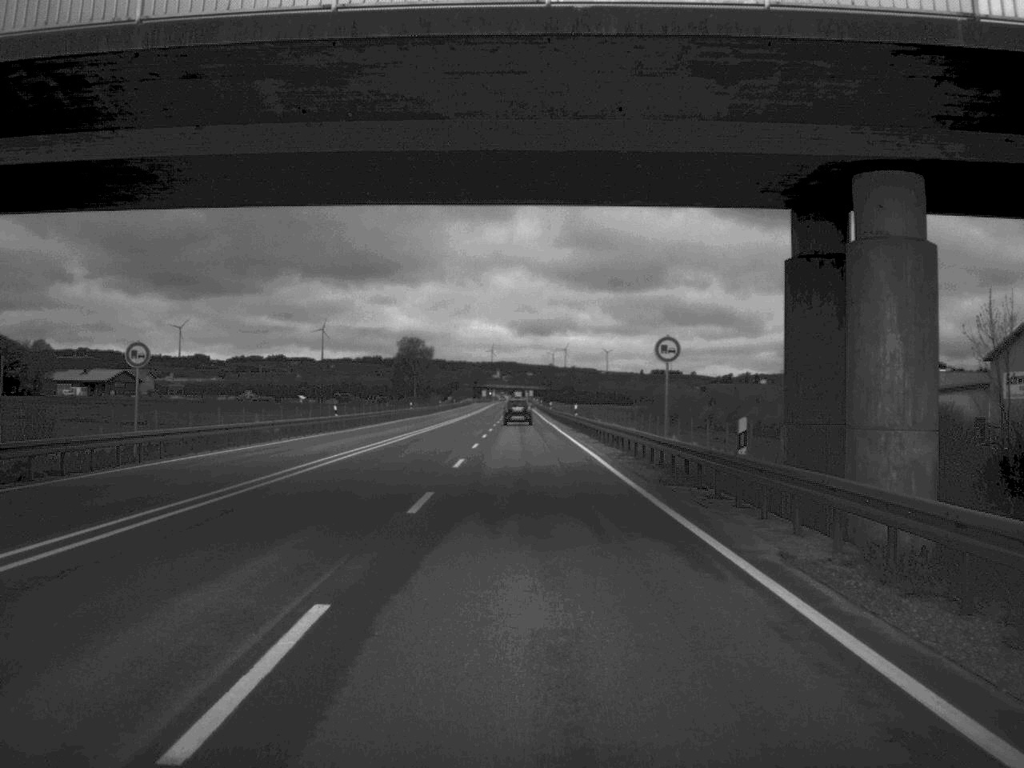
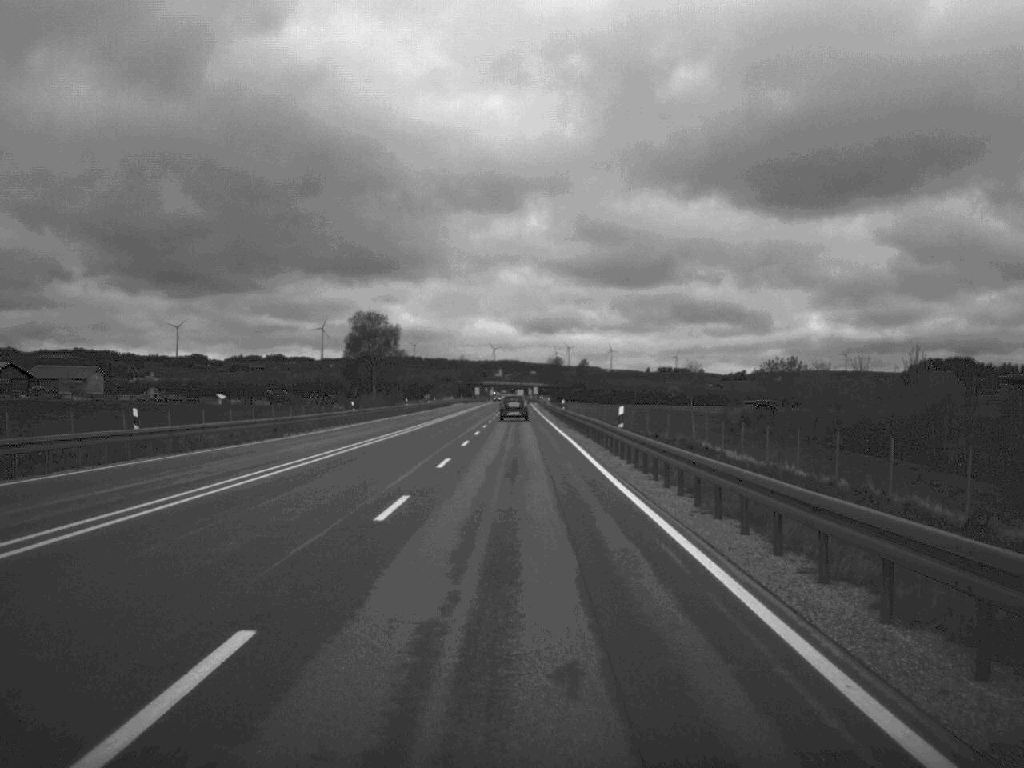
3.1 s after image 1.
(-0.2, +84.9) m; 0°
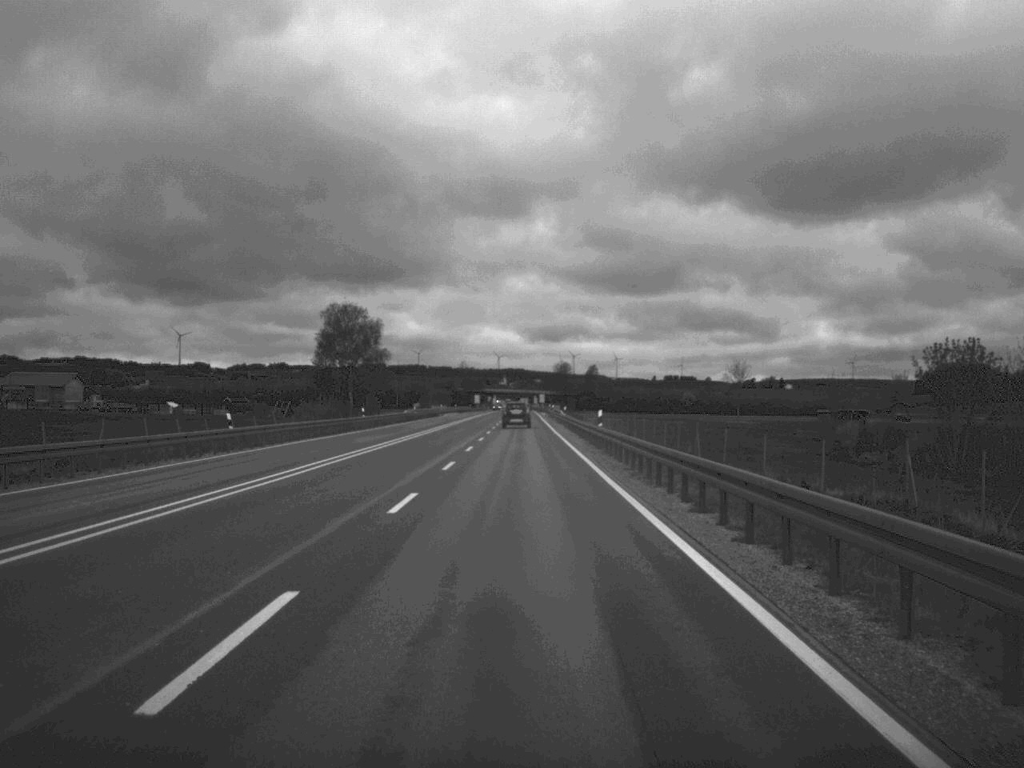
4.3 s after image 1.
(-0.1, +34.2) m; 0°
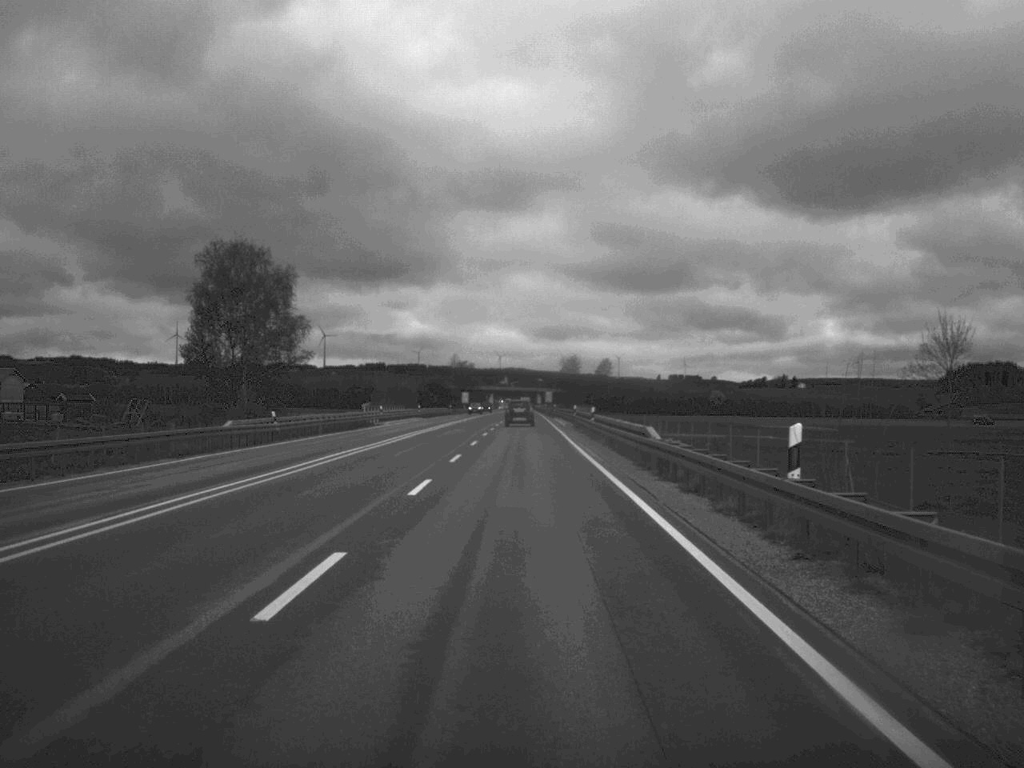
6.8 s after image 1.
(-0.2, +69.1) m; 0°
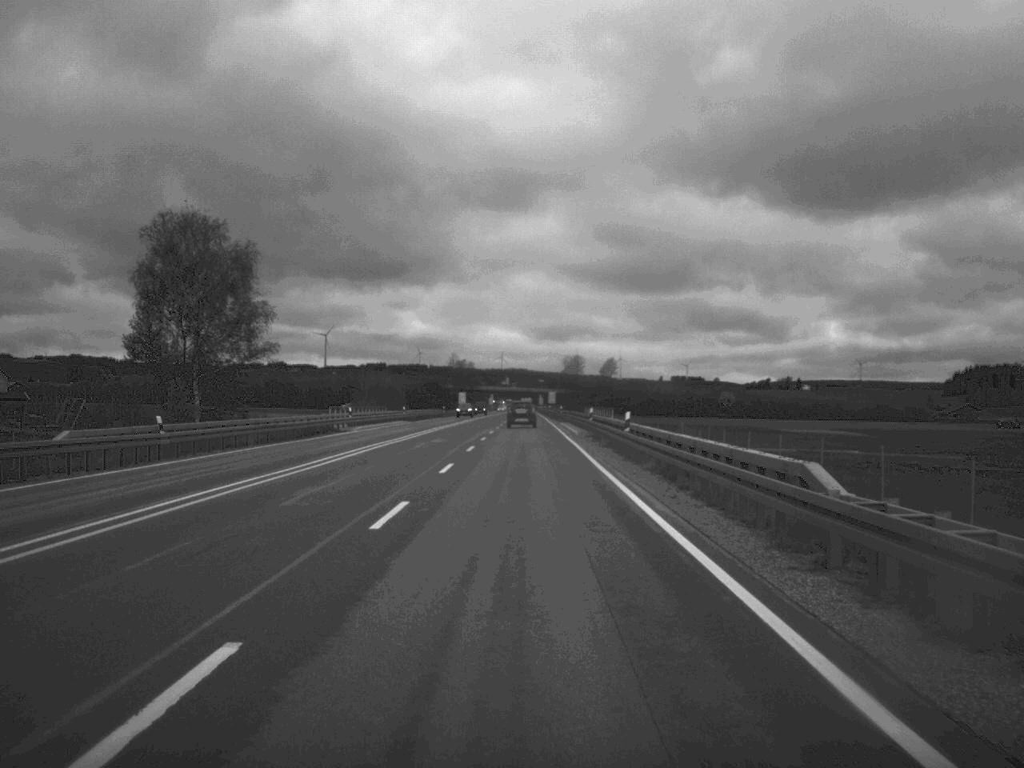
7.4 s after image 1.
(0.0, +16.9) m; 0°
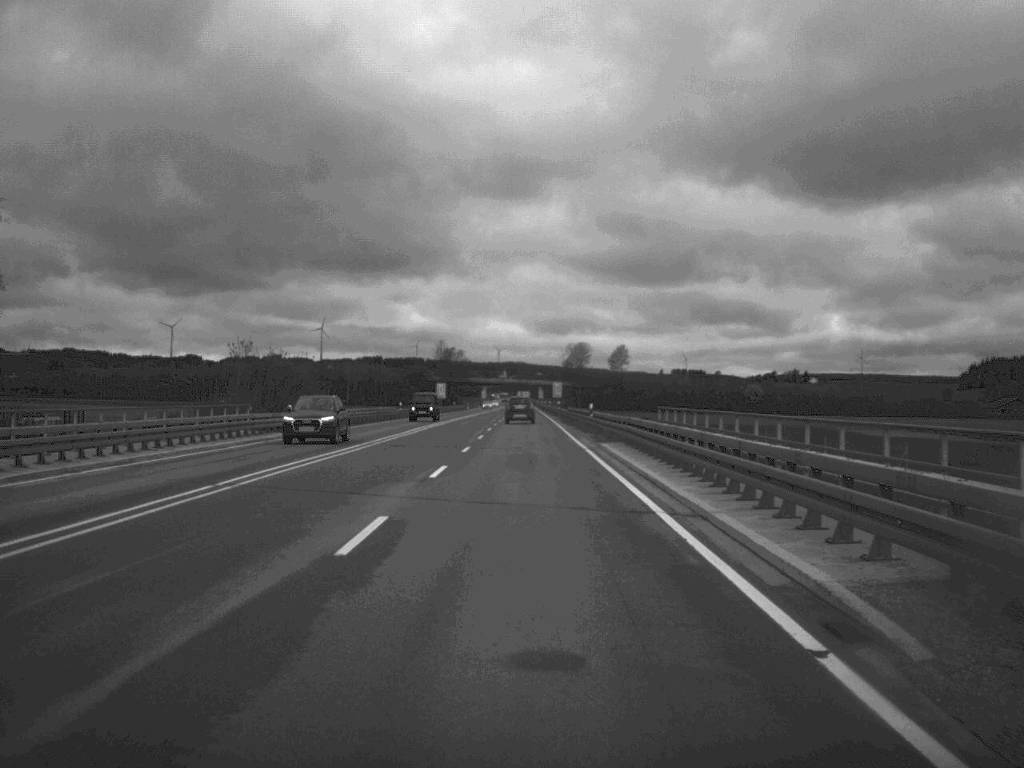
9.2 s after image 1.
(0.0, +51.3) m; 0°
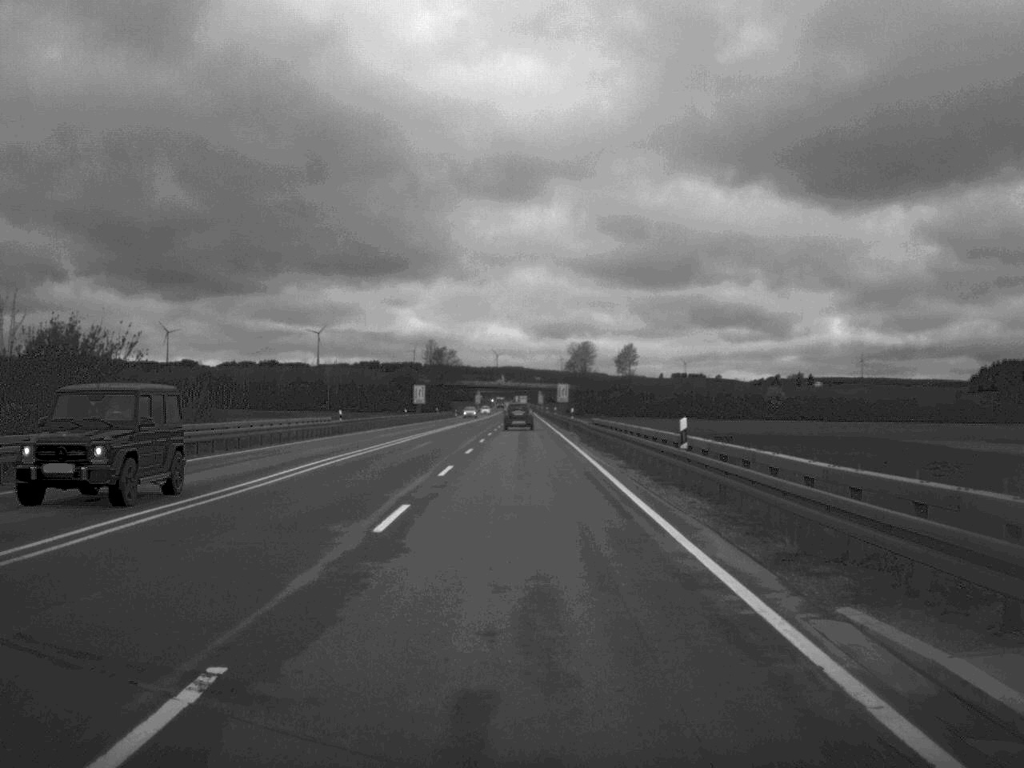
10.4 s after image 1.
(0.0, +32.8) m; 0°
